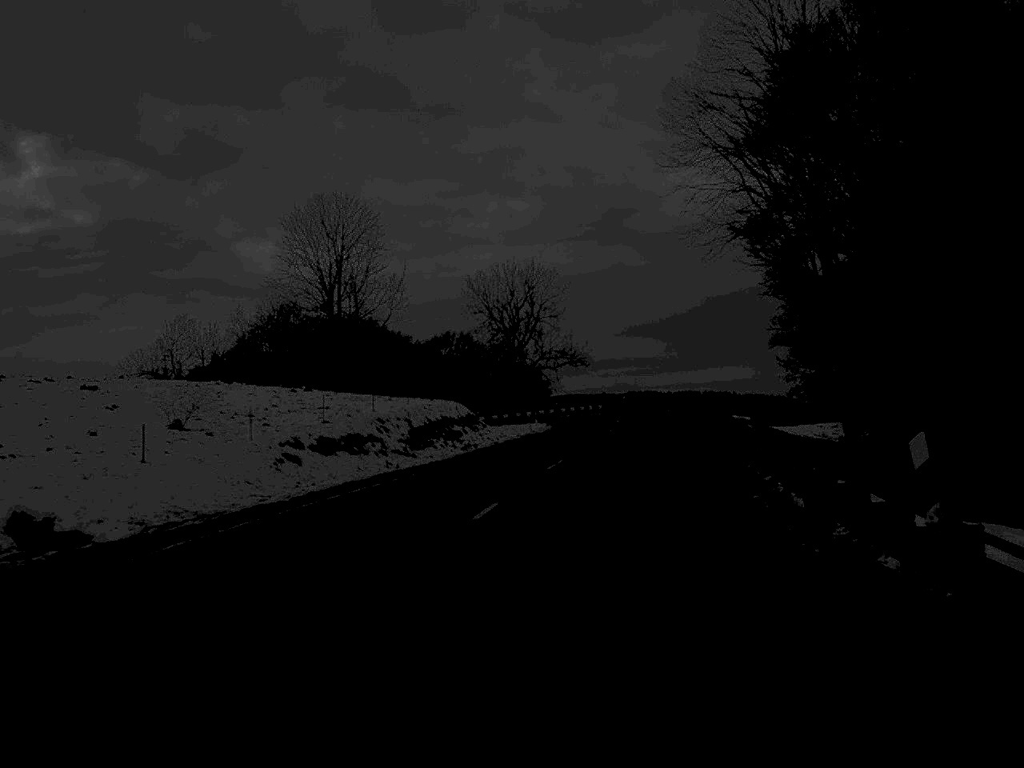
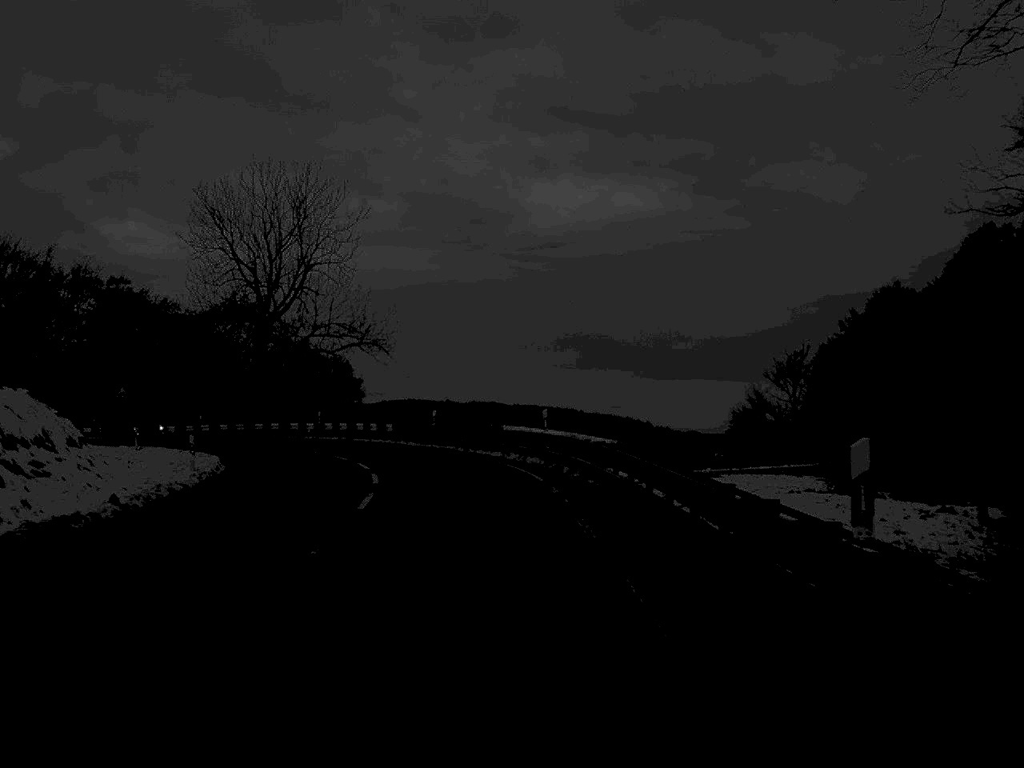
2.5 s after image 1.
(+4.7, +48.8) m; +6°
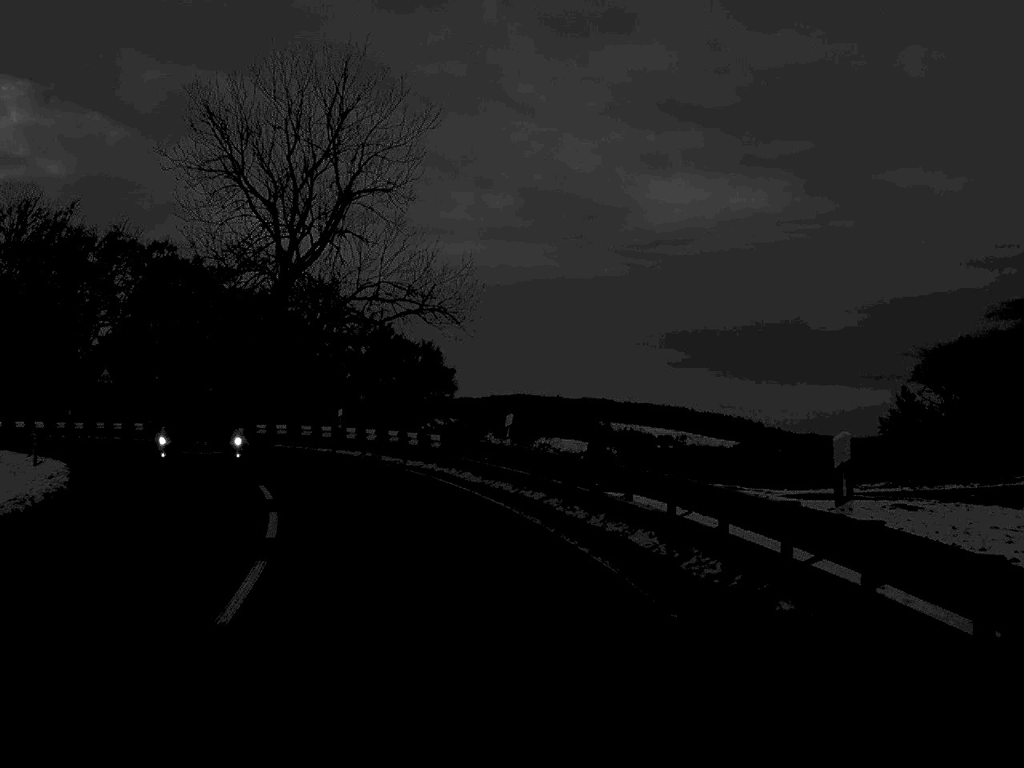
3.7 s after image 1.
(-0.8, +22.0) m; -5°
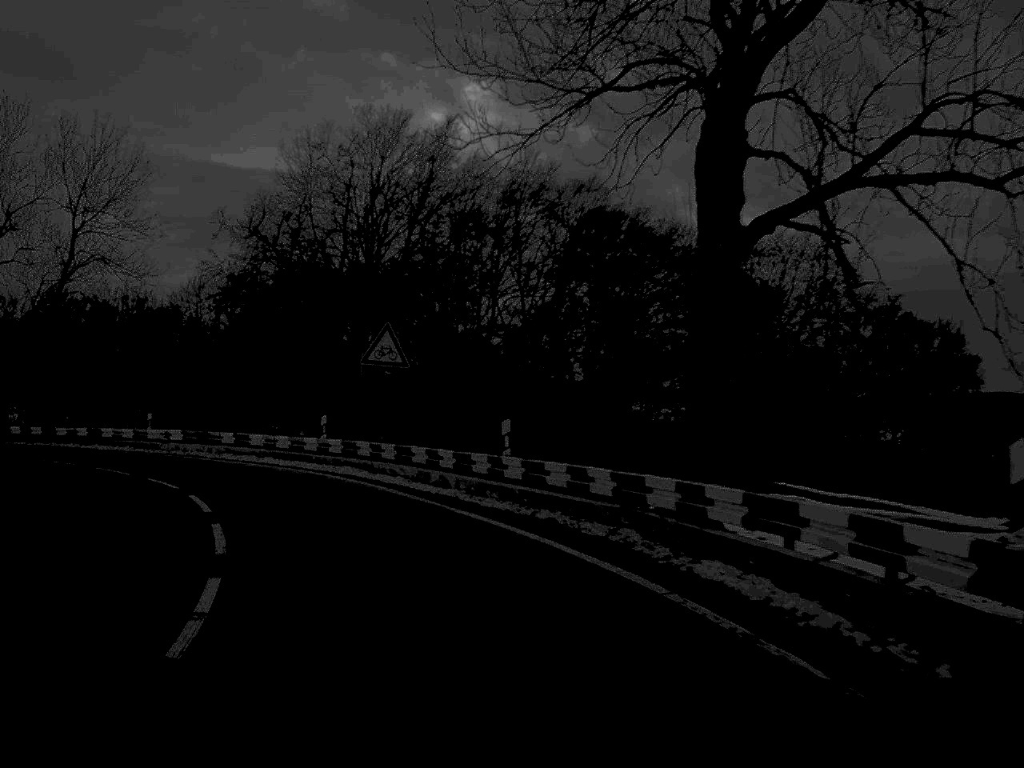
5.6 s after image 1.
(-5.2, +30.3) m; -22°
